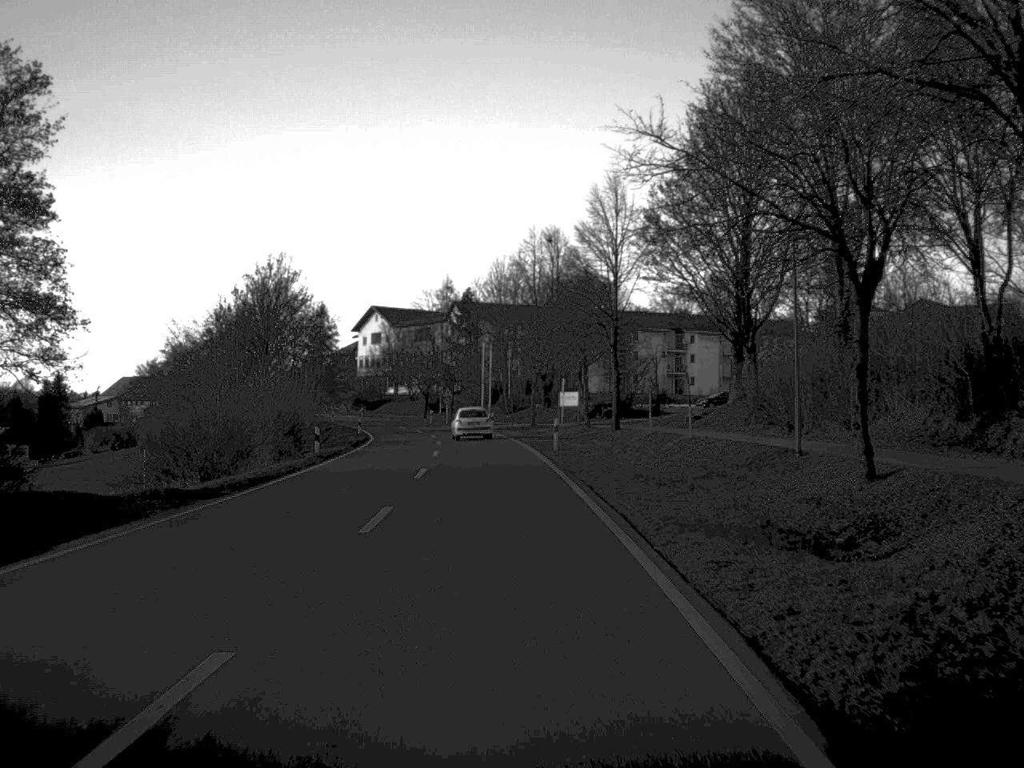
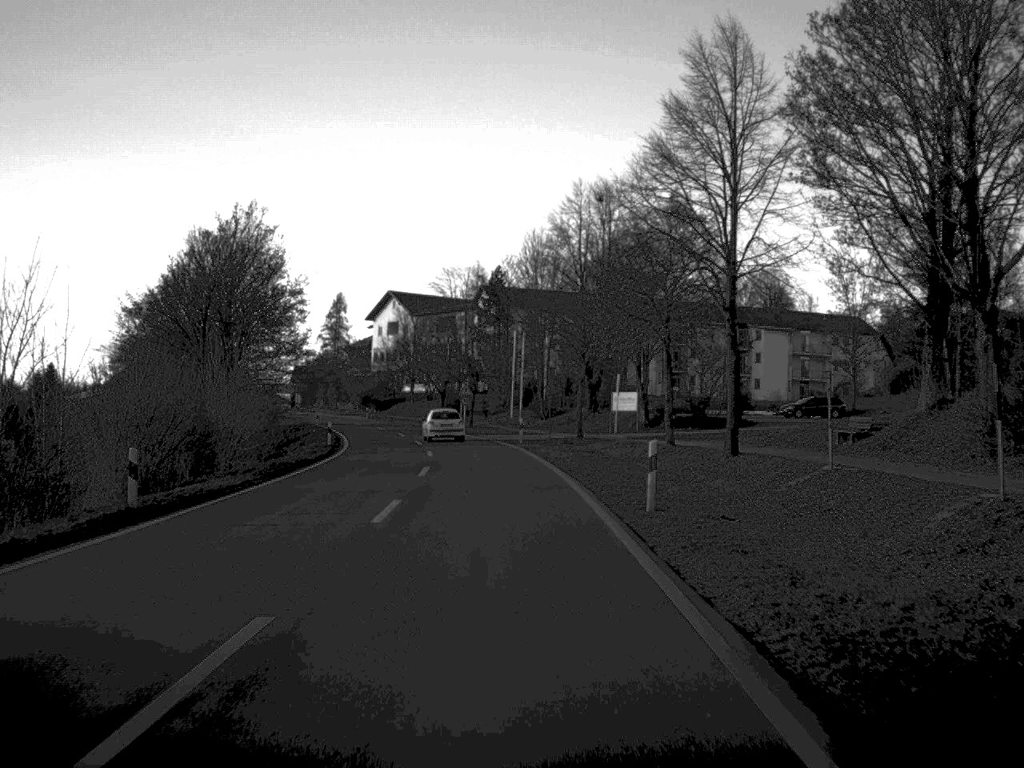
(-0.3, +22.7) m; -2°
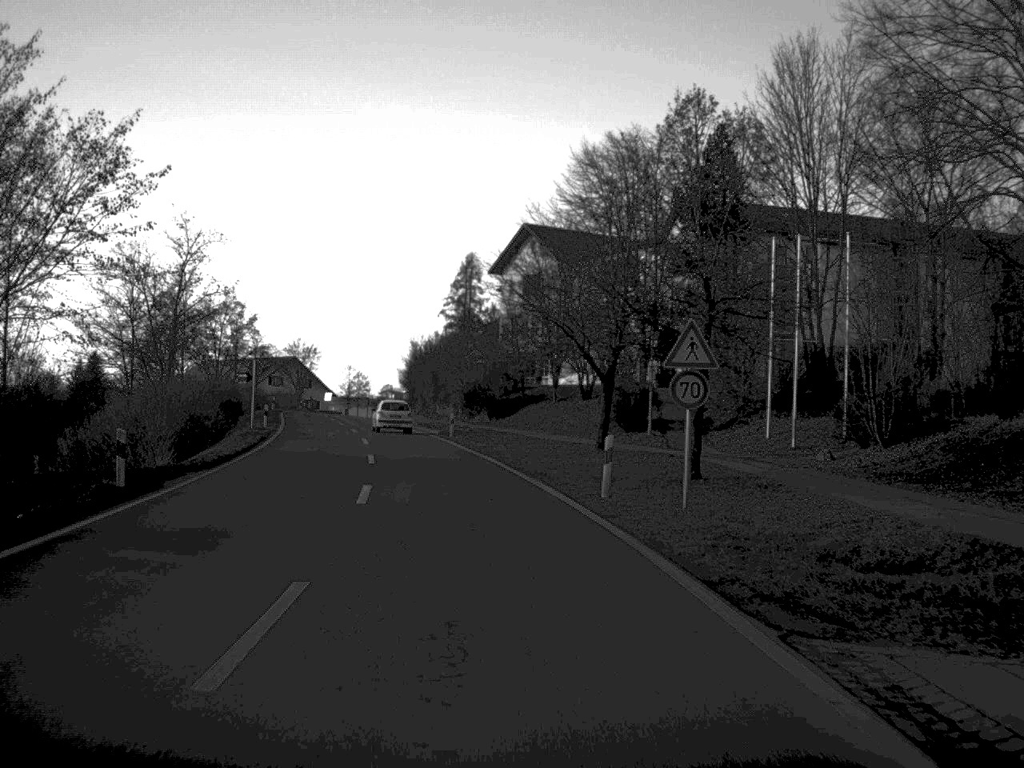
(-3.4, +58.0) m; -8°
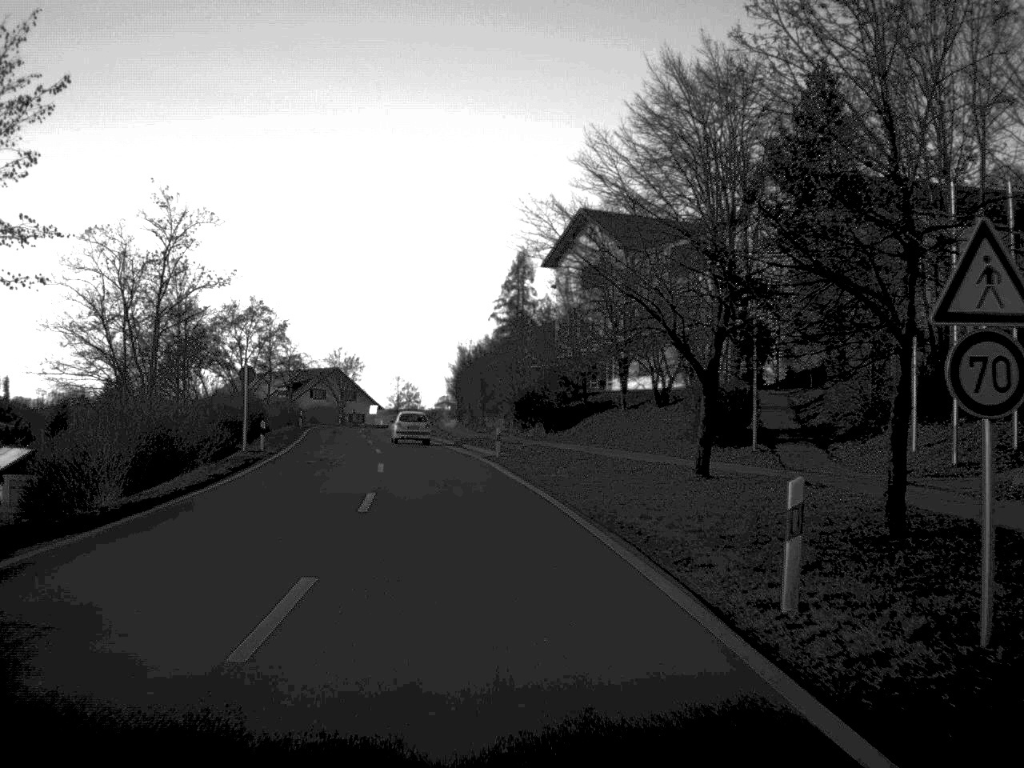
(-0.2, +11.1) m; -3°
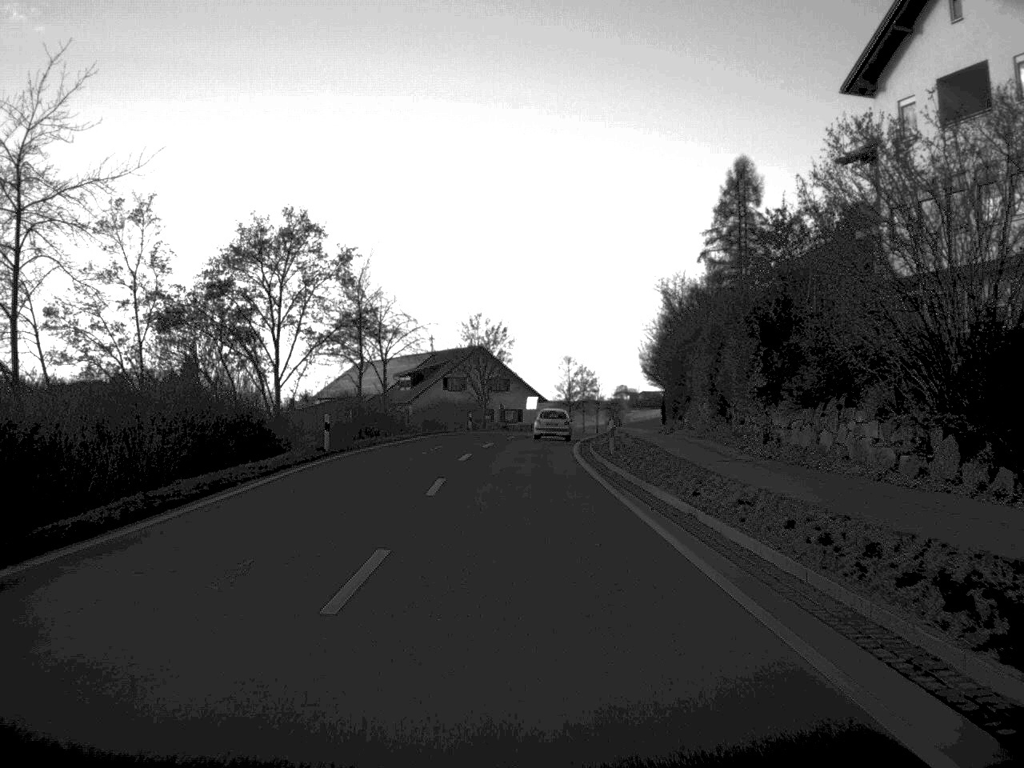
(-3.8, +46.3) m; -8°
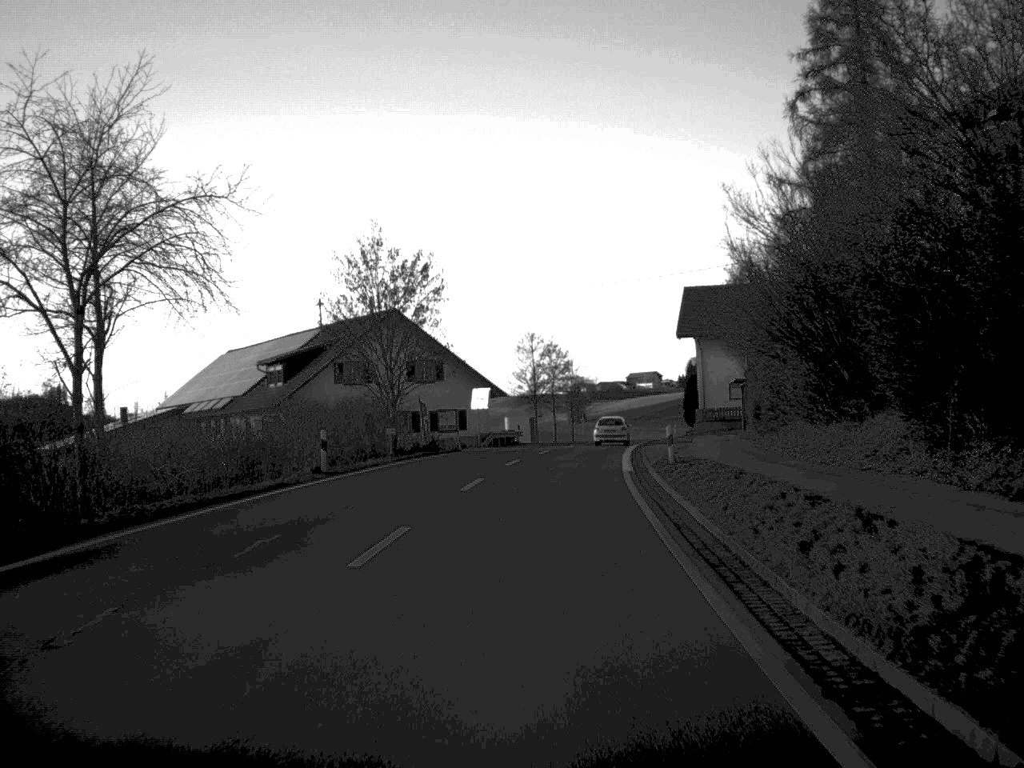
(+0.3, +44.8) m; +2°
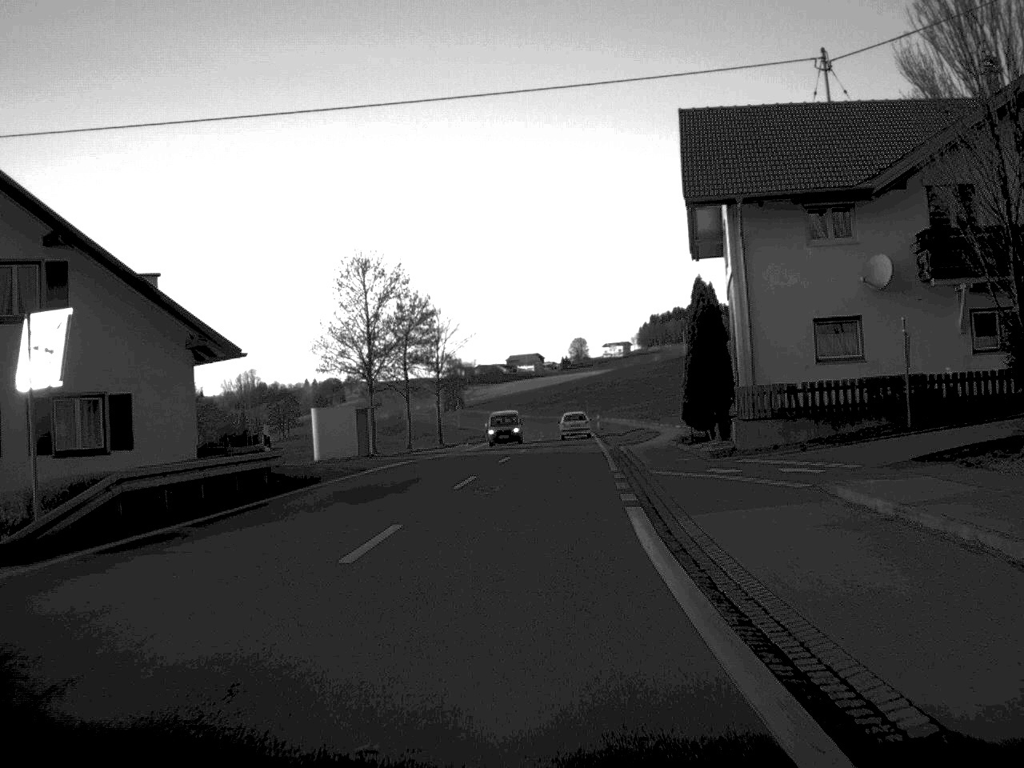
(+2.2, +46.5) m; +5°
